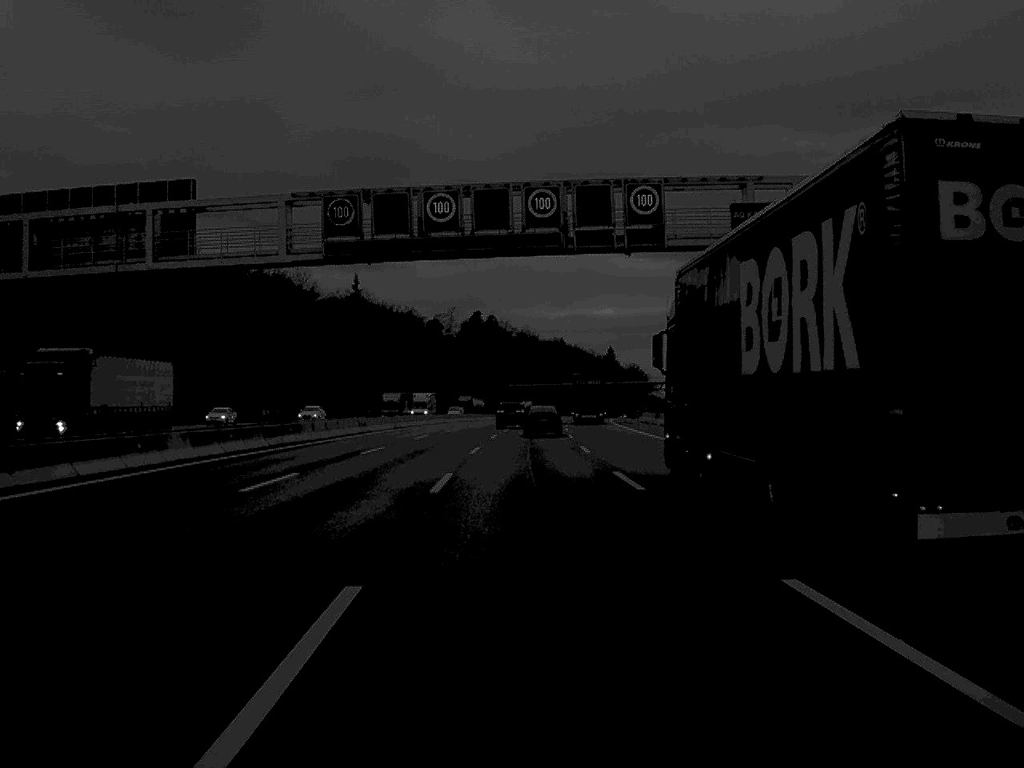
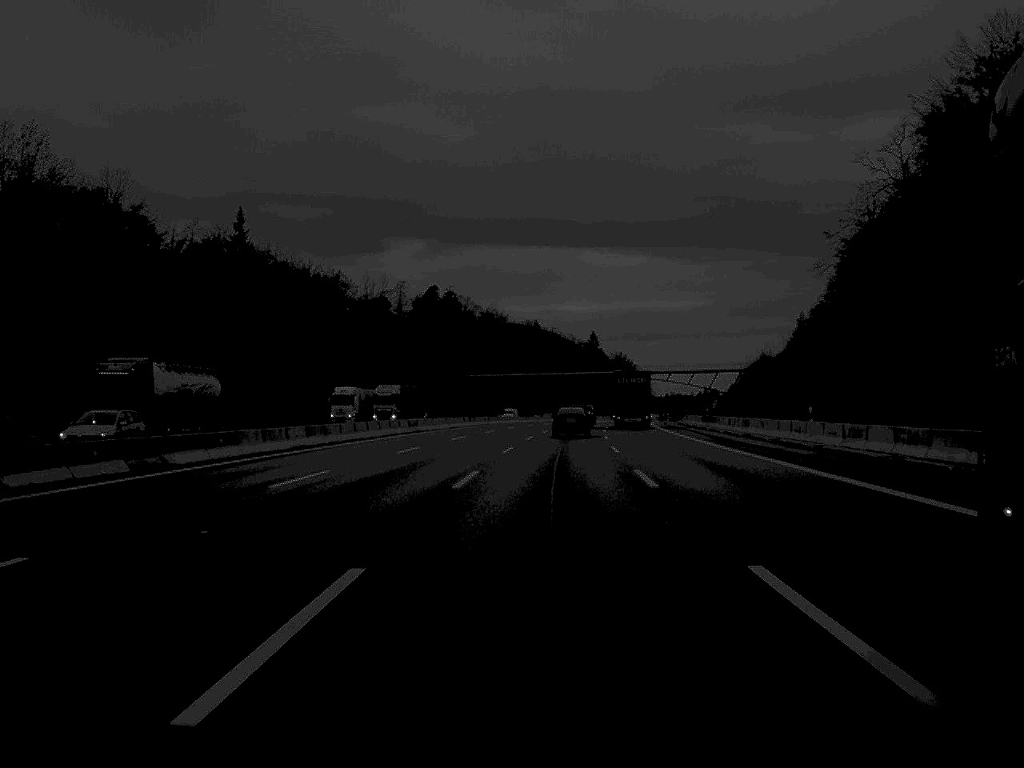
(+0.7, +88.5) m; +1°
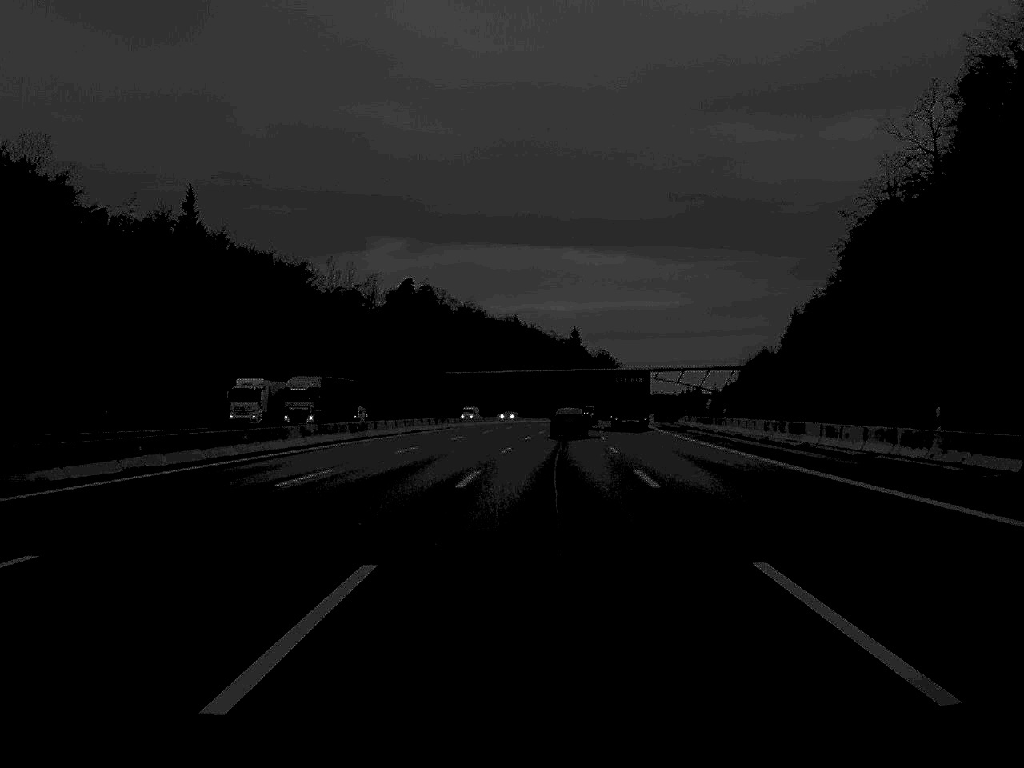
(+0.1, +17.7) m; +1°
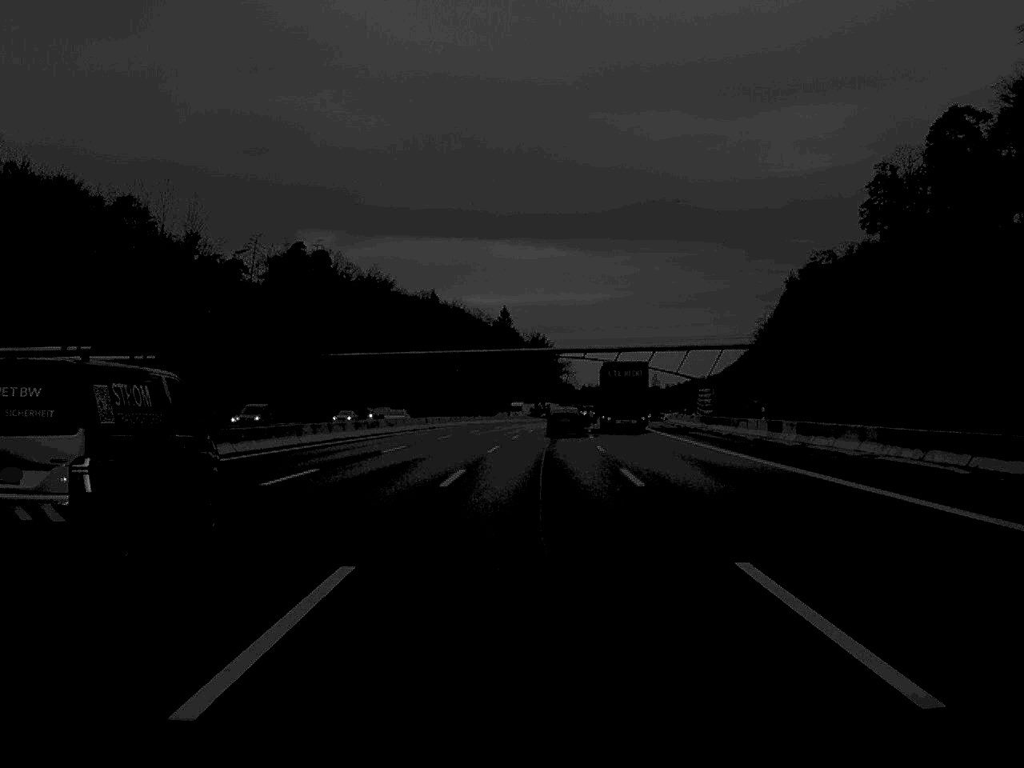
(+2.1, +71.7) m; +3°
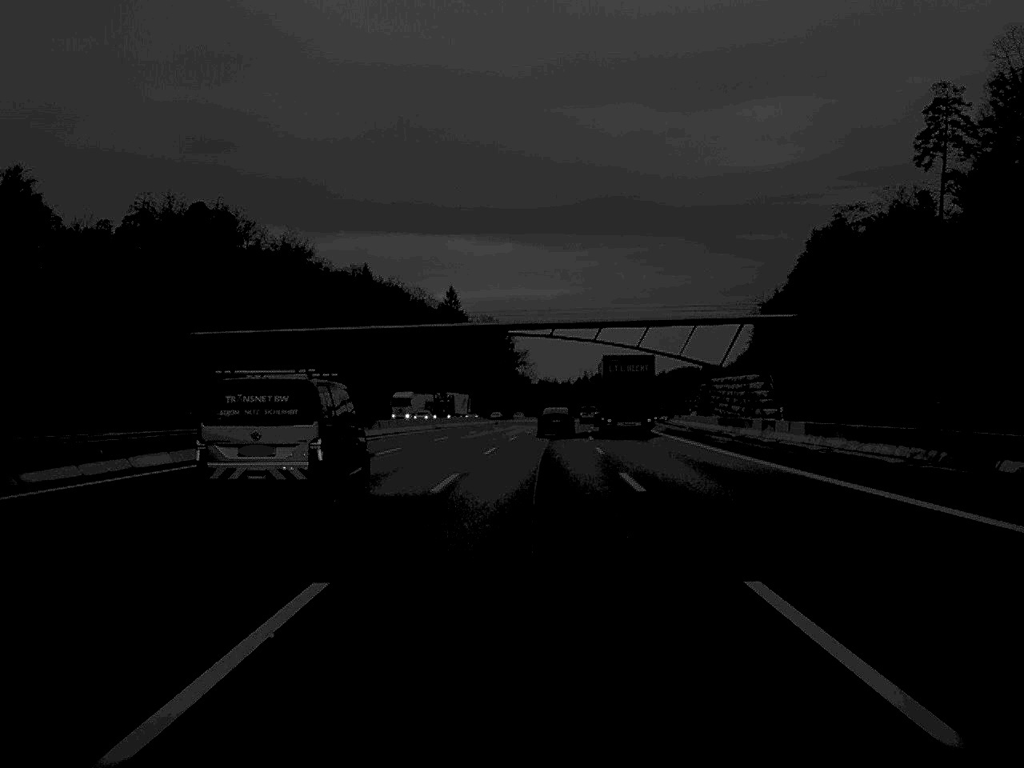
(+1.0, +54.9) m; +2°
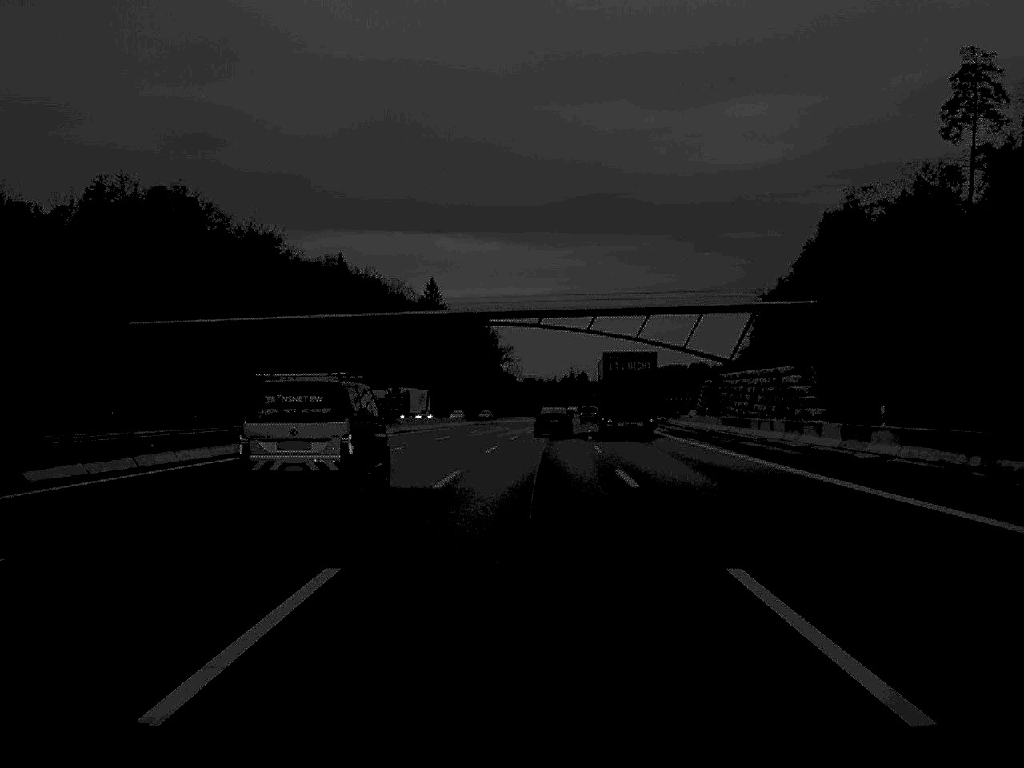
(+0.1, +17.0) m; +1°
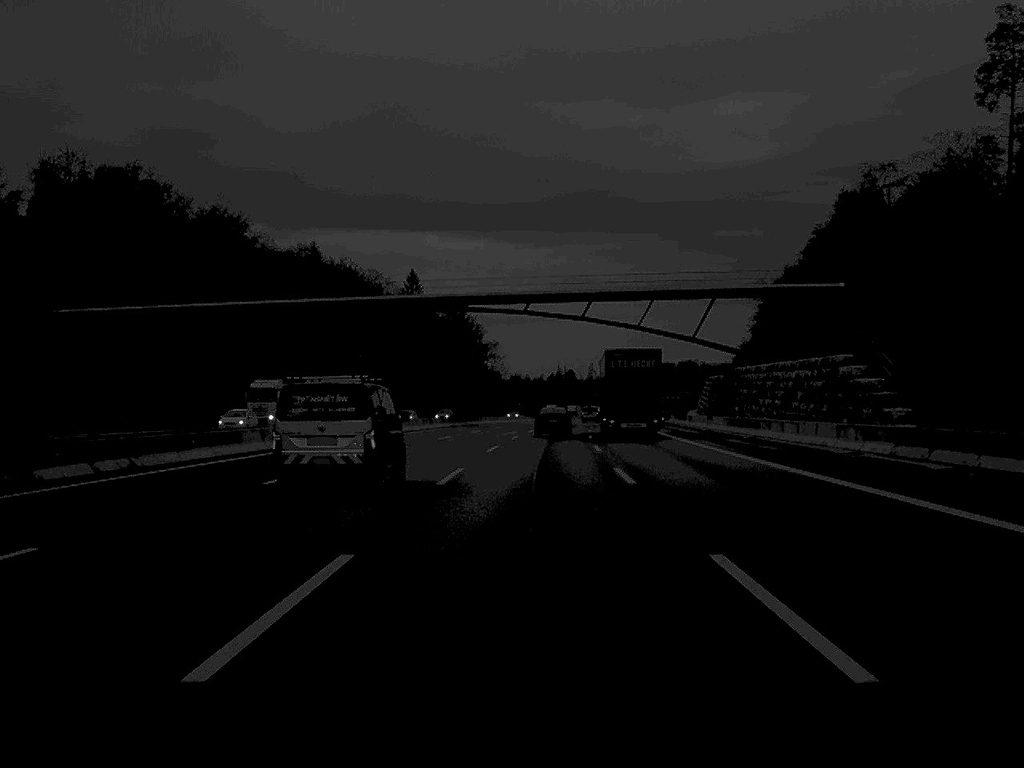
(+0.1, +17.0) m; +1°
